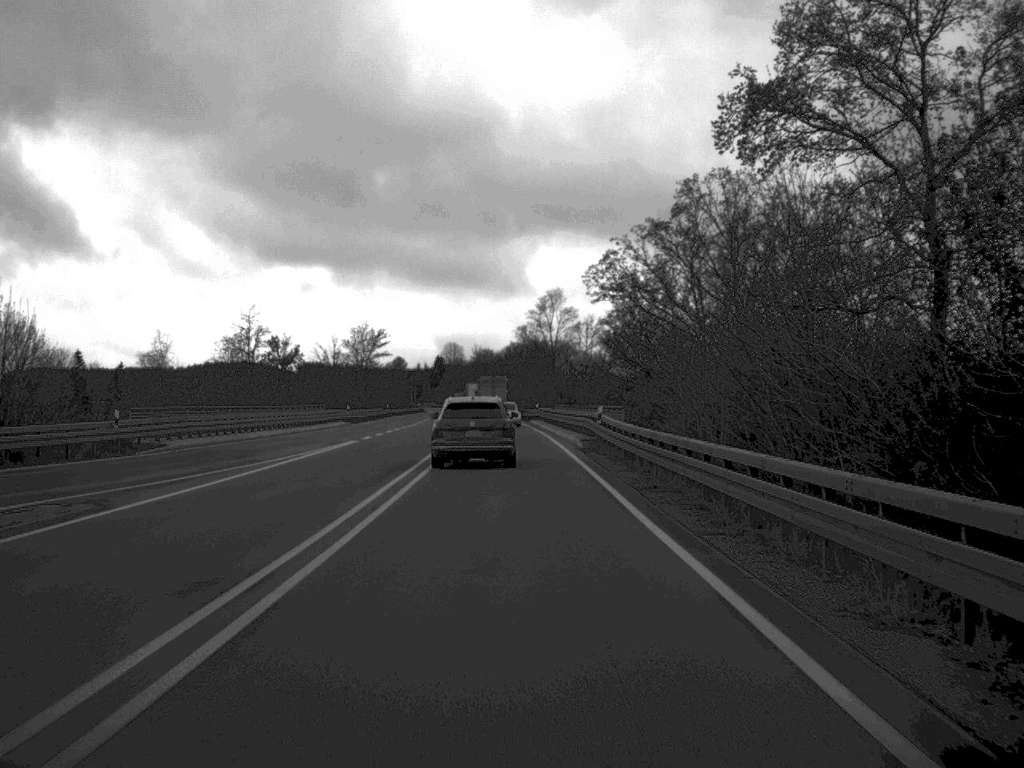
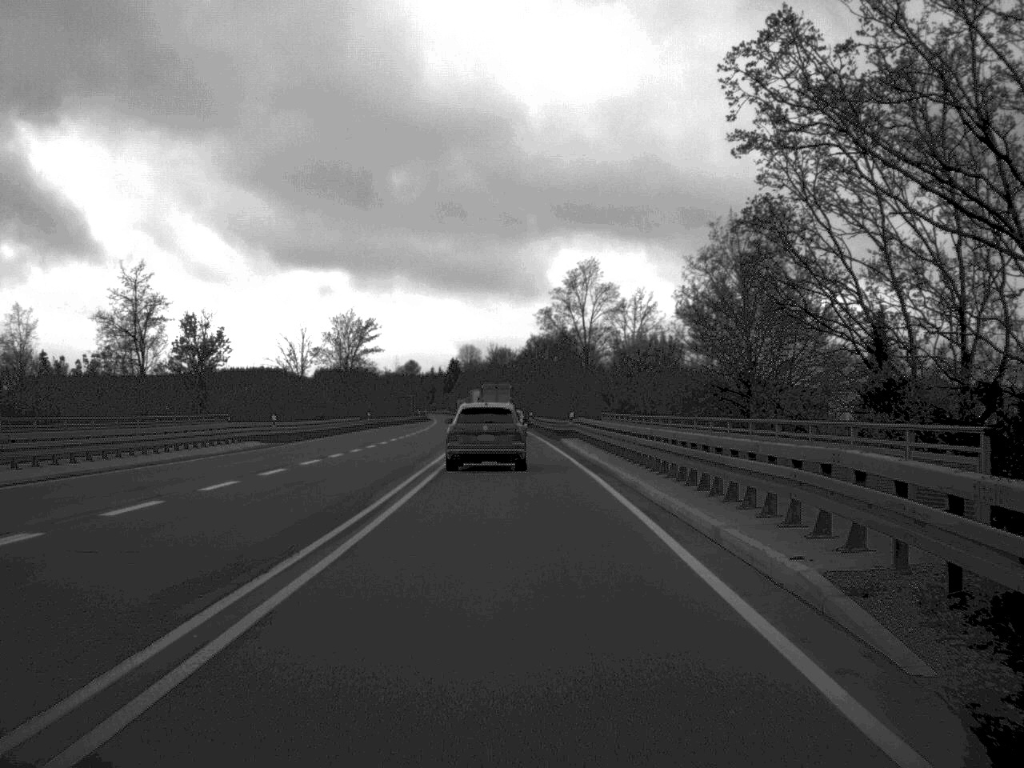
(-0.3, +34.9) m; -1°
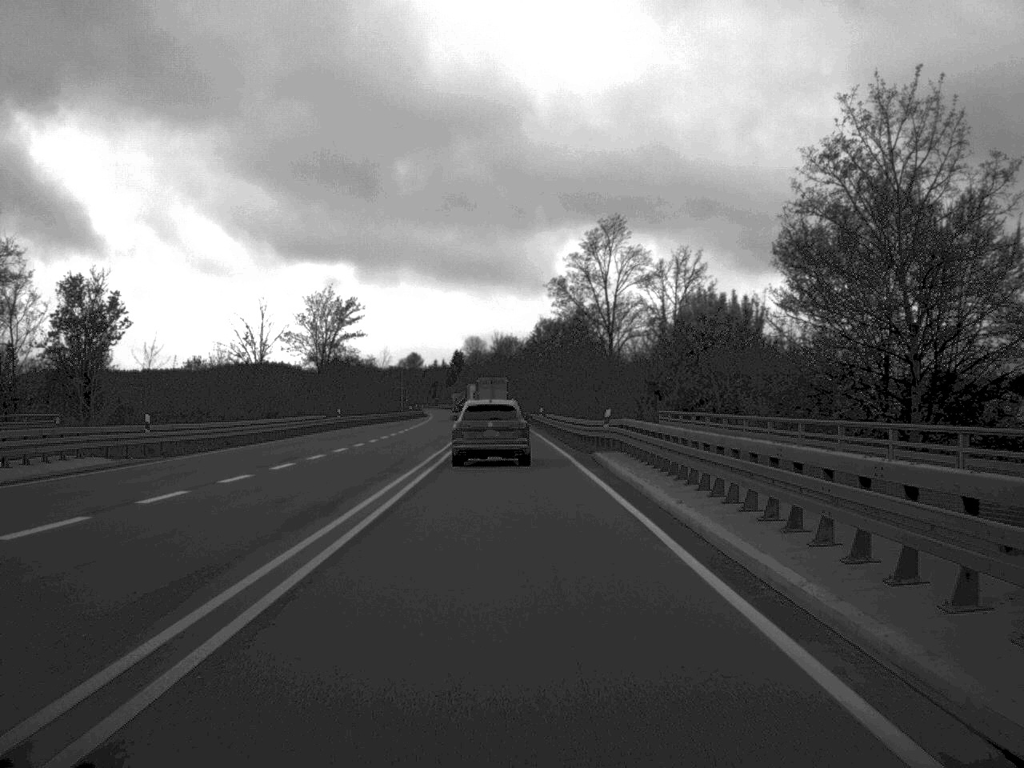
(-0.1, +21.7) m; 0°
